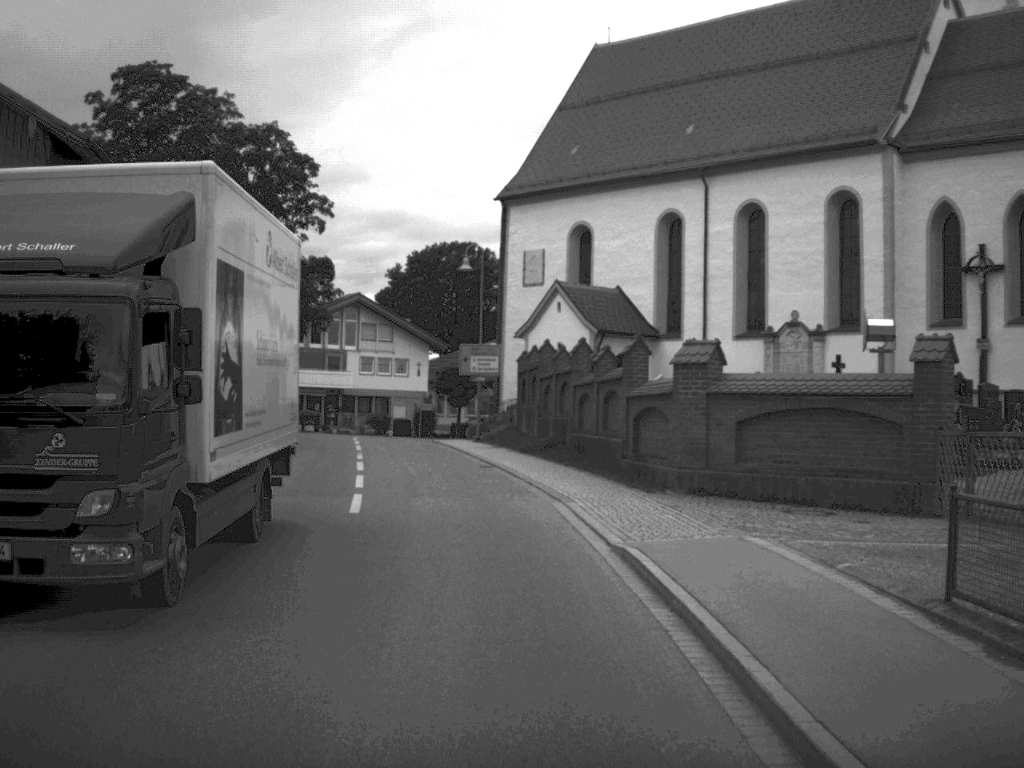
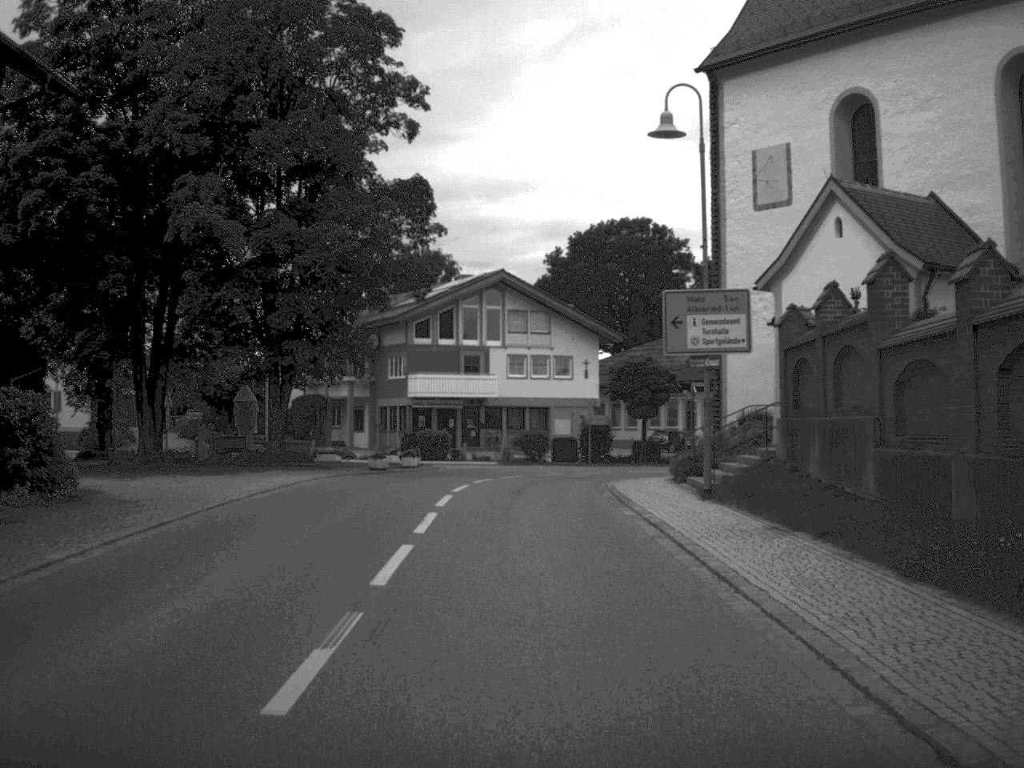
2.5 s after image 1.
(-1.7, +24.3) m; -8°
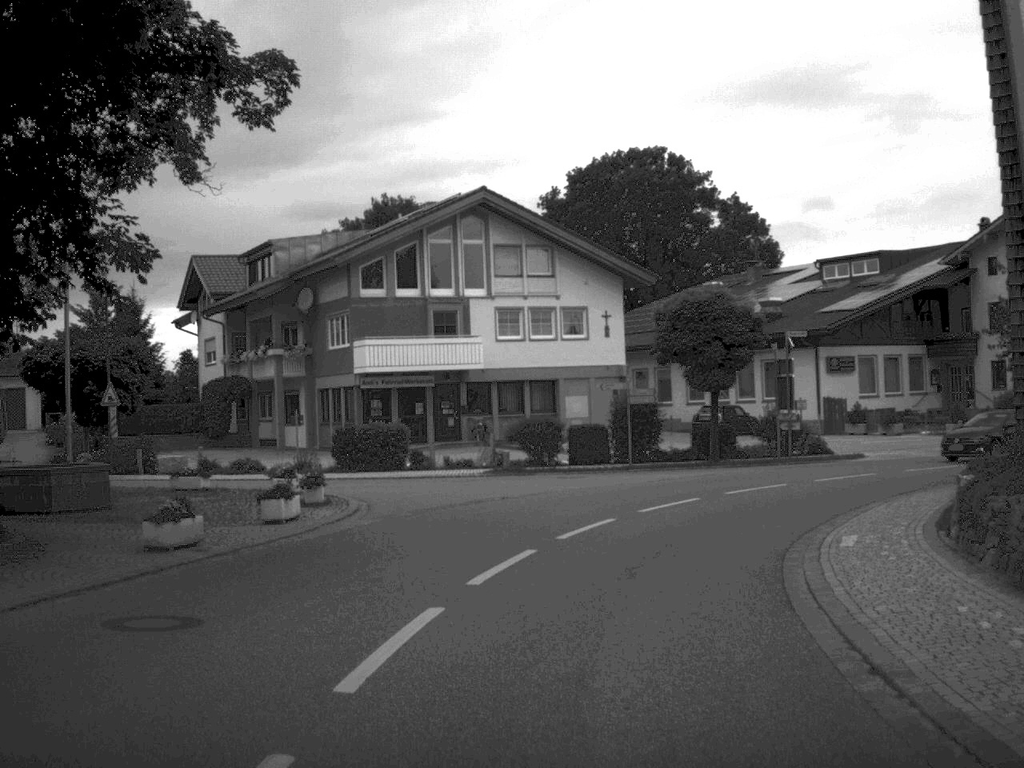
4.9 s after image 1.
(-0.2, +21.5) m; 0°
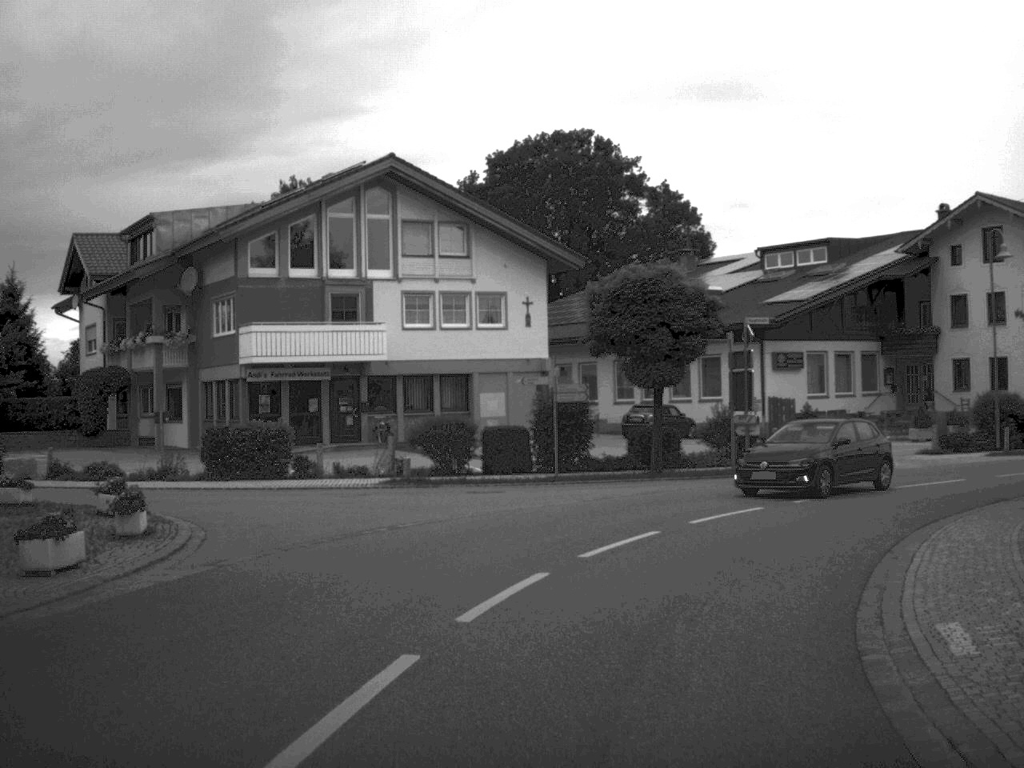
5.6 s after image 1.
(+0.2, +6.1) m; +4°
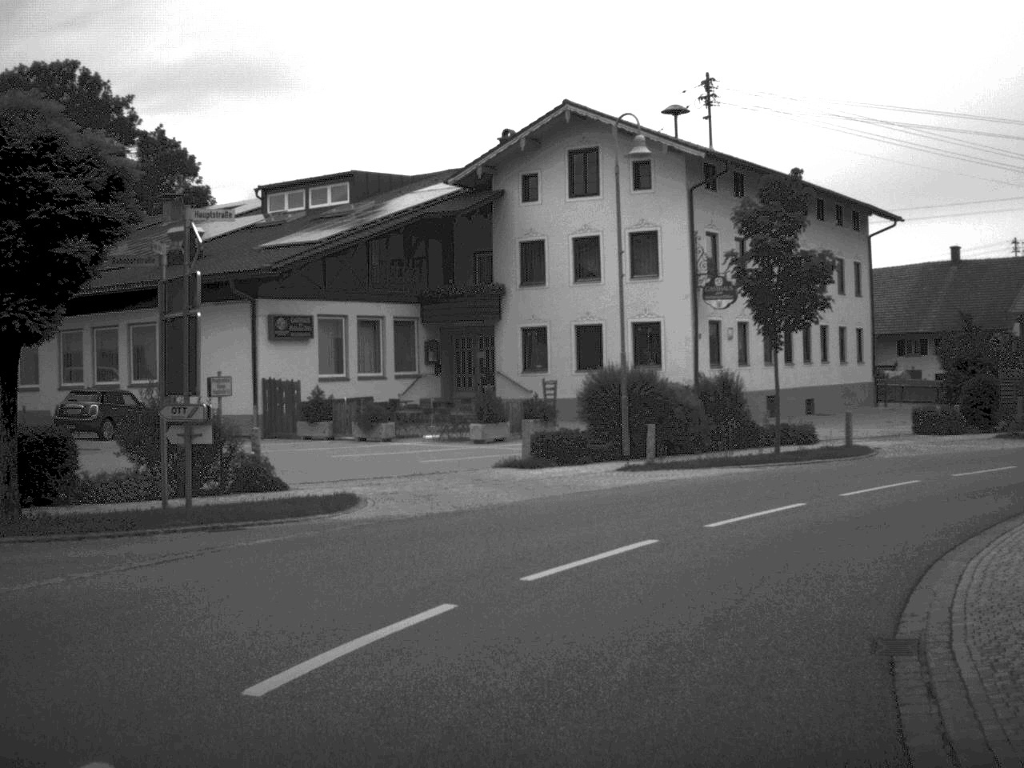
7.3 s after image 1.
(+3.0, +15.4) m; +21°
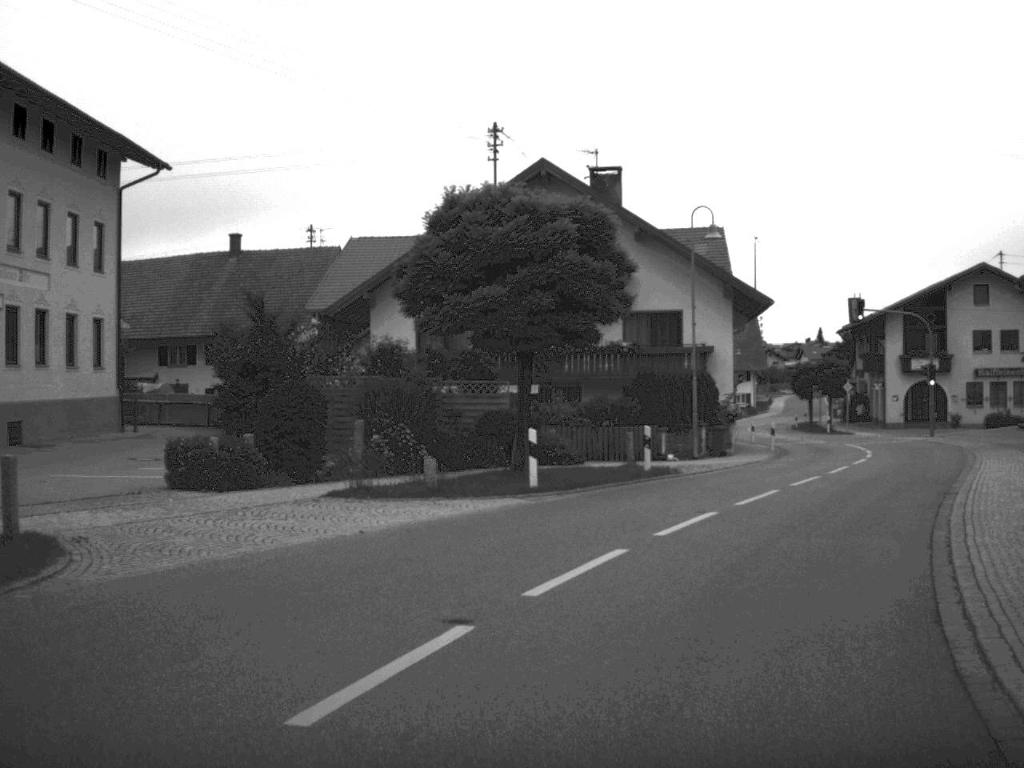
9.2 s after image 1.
(+4.4, +16.3) m; +33°
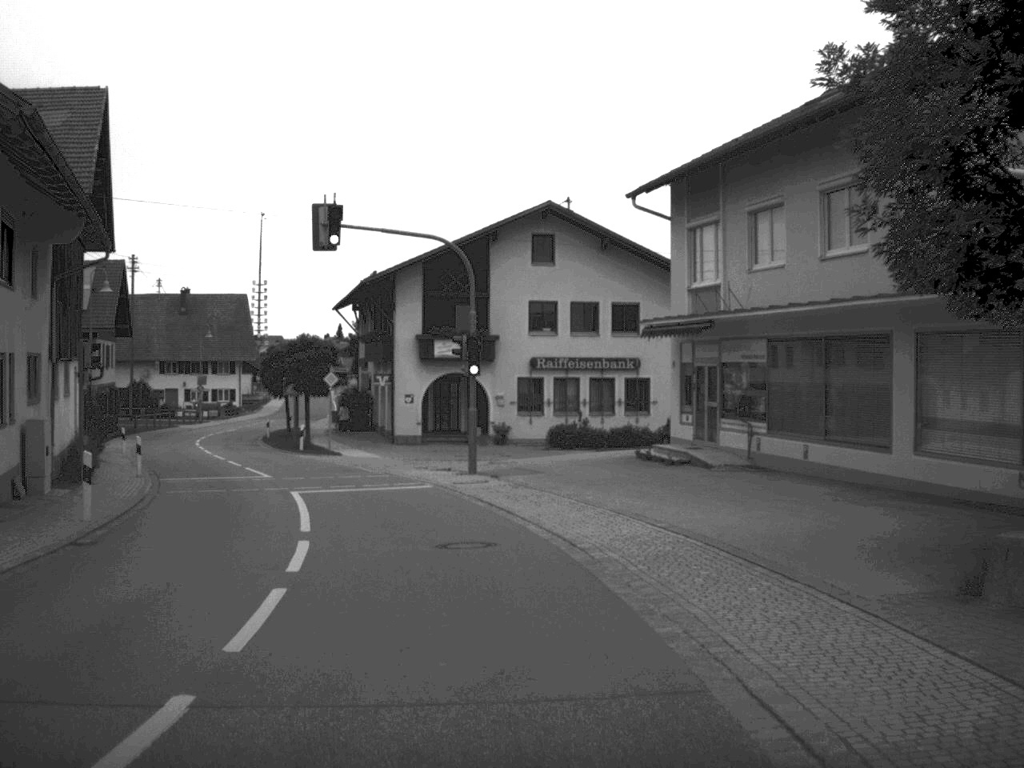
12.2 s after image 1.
(+7.7, +26.6) m; +21°
